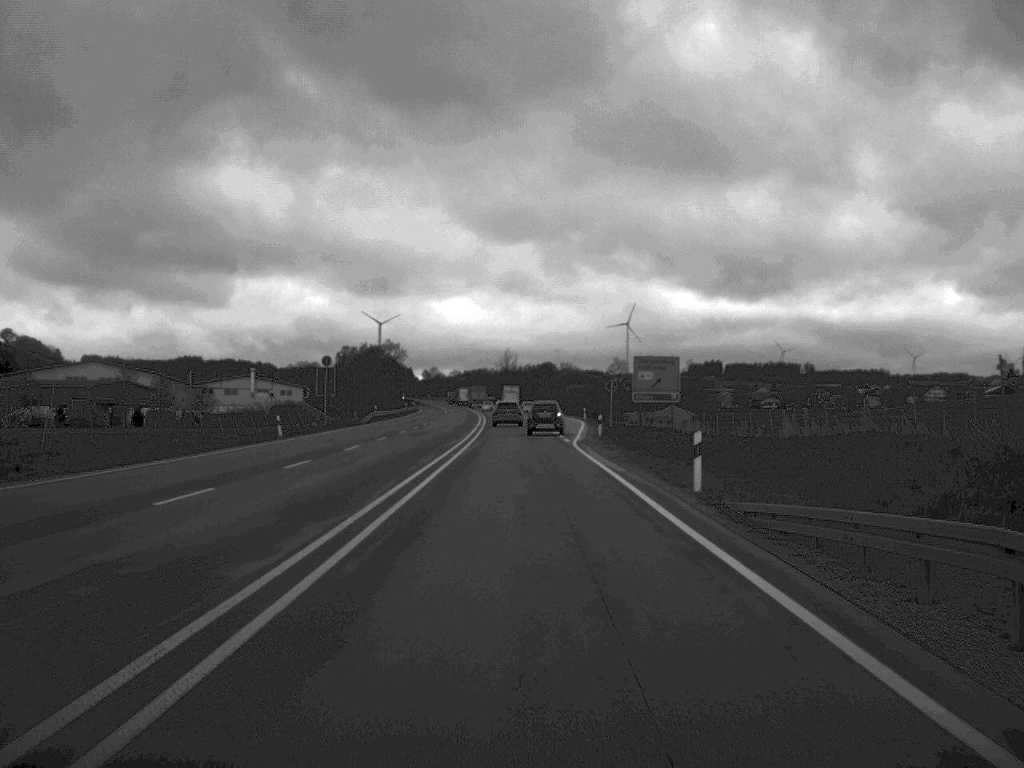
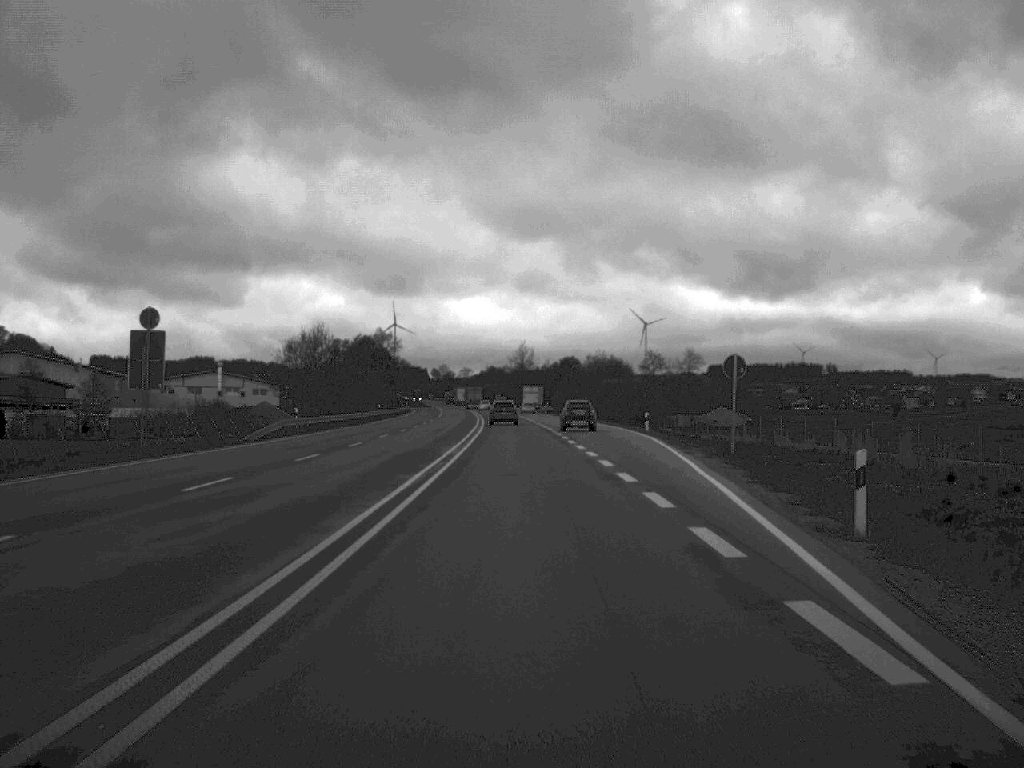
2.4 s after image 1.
(-0.3, +44.8) m; -1°
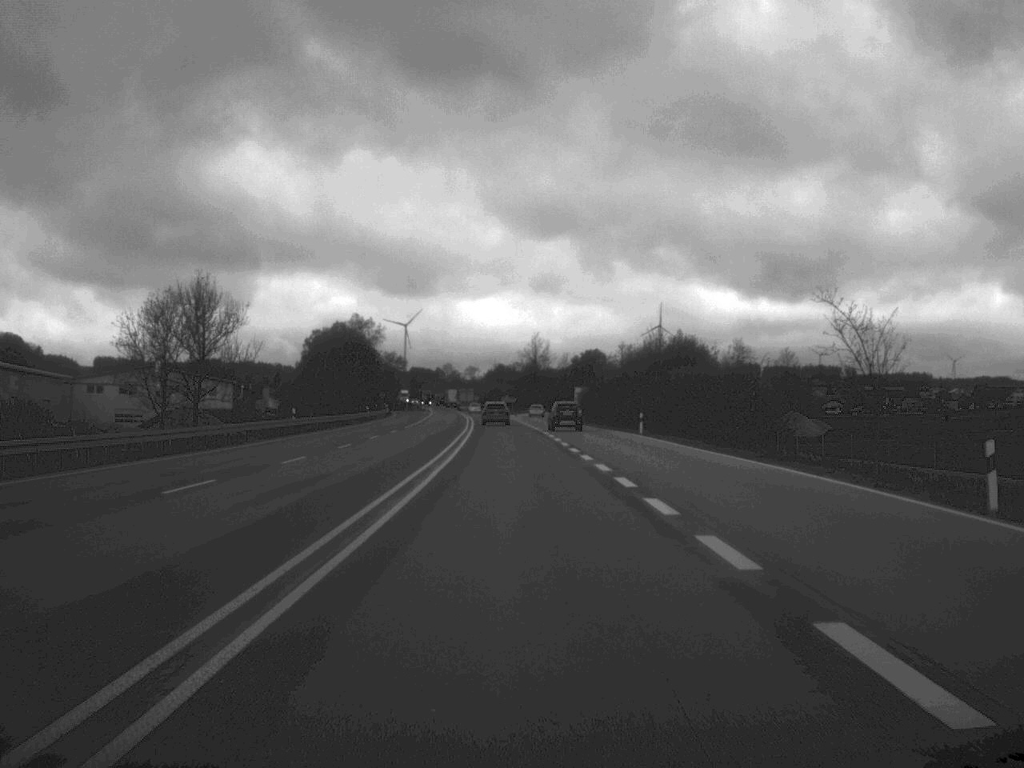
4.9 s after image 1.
(-0.3, +48.2) m; -1°
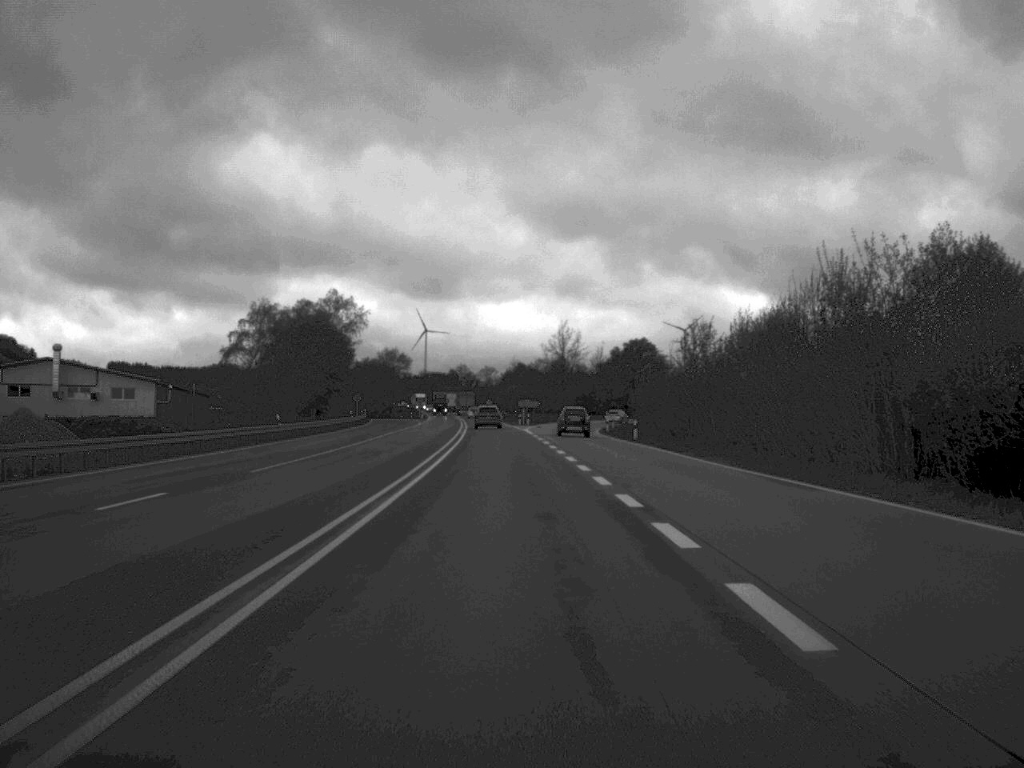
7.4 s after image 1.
(-0.5, +50.9) m; -1°
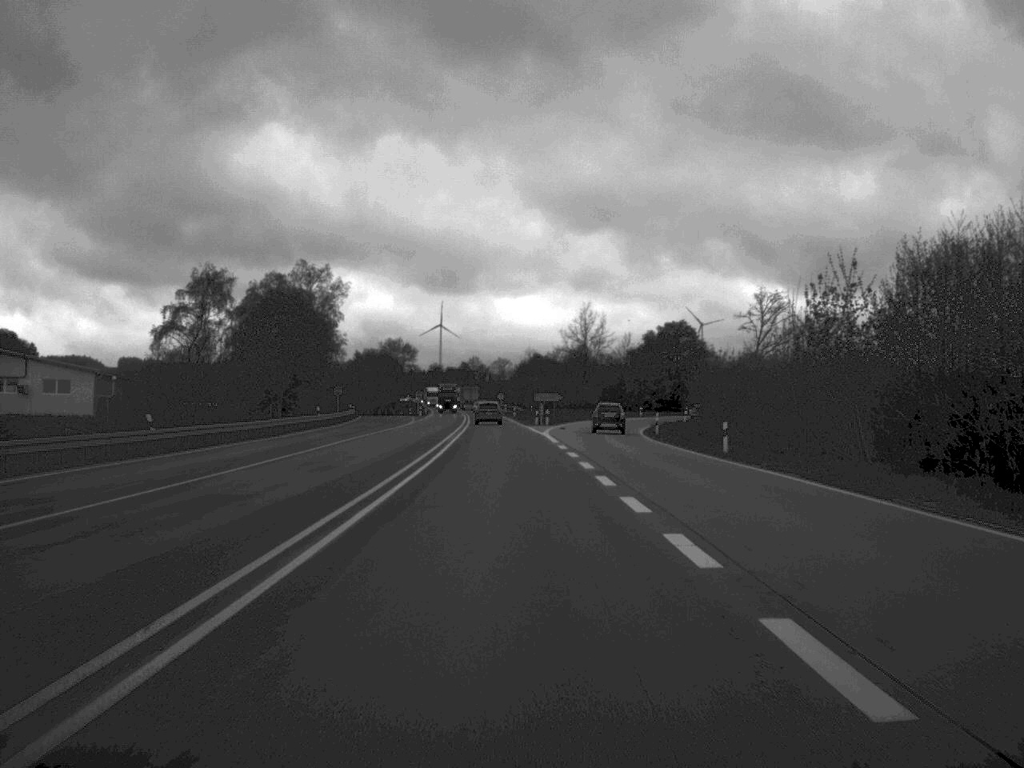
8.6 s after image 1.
(-0.2, +25.5) m; -1°
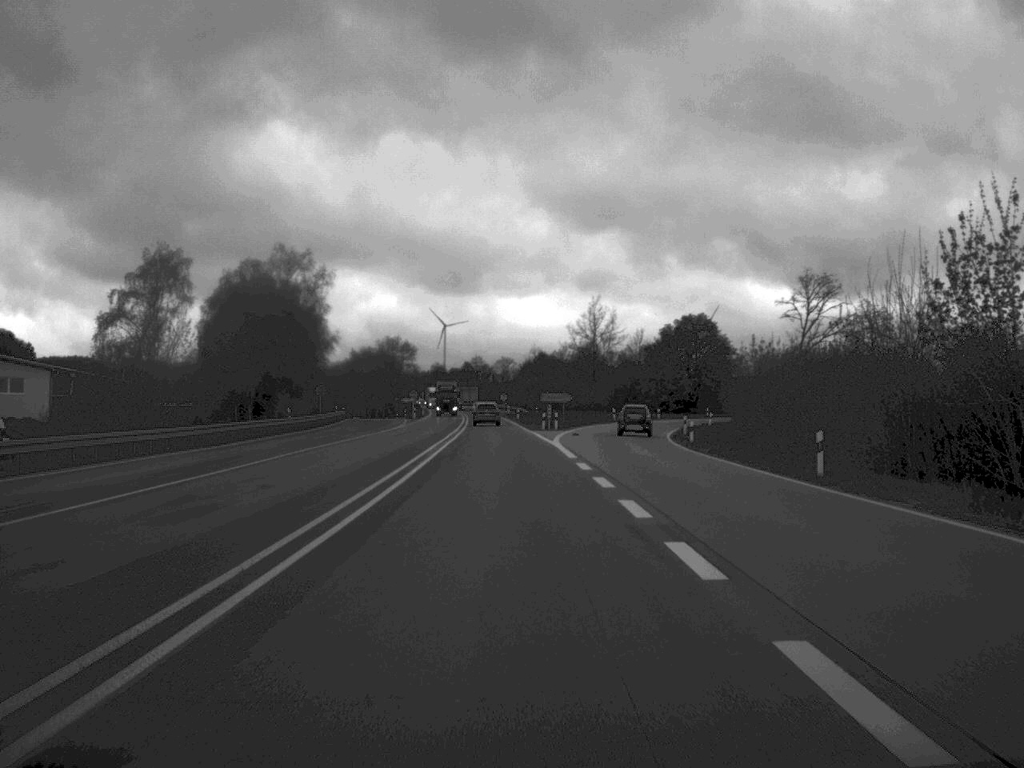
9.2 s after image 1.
(0.0, +12.6) m; 0°
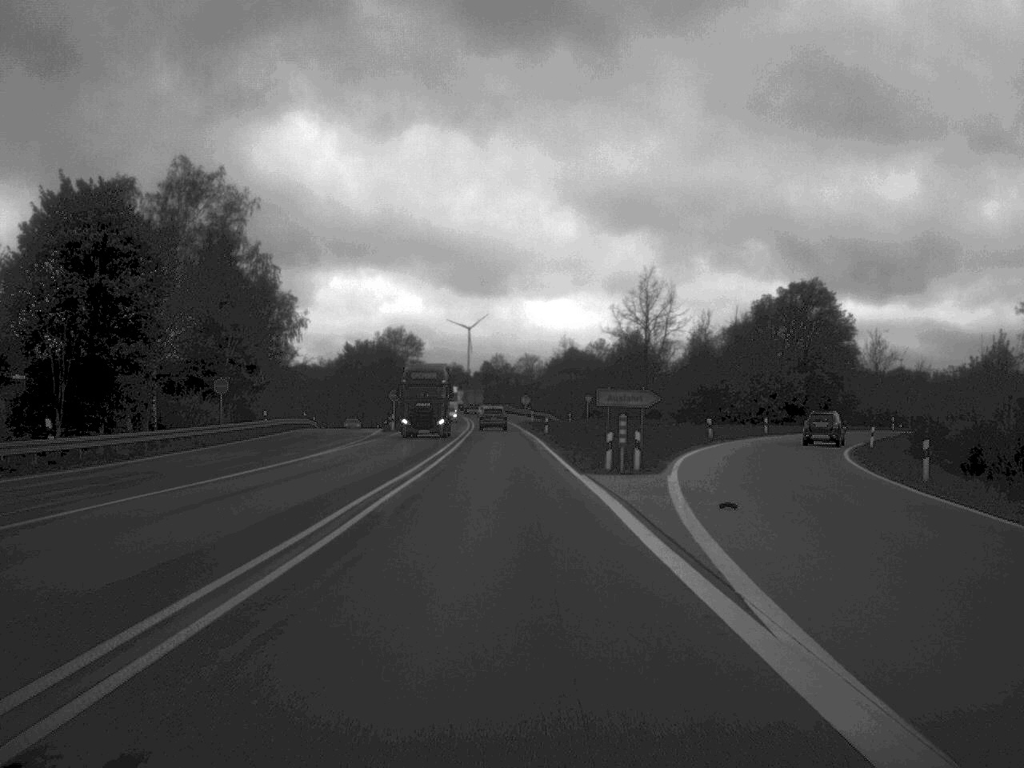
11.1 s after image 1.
(-0.5, +41.3) m; -1°
